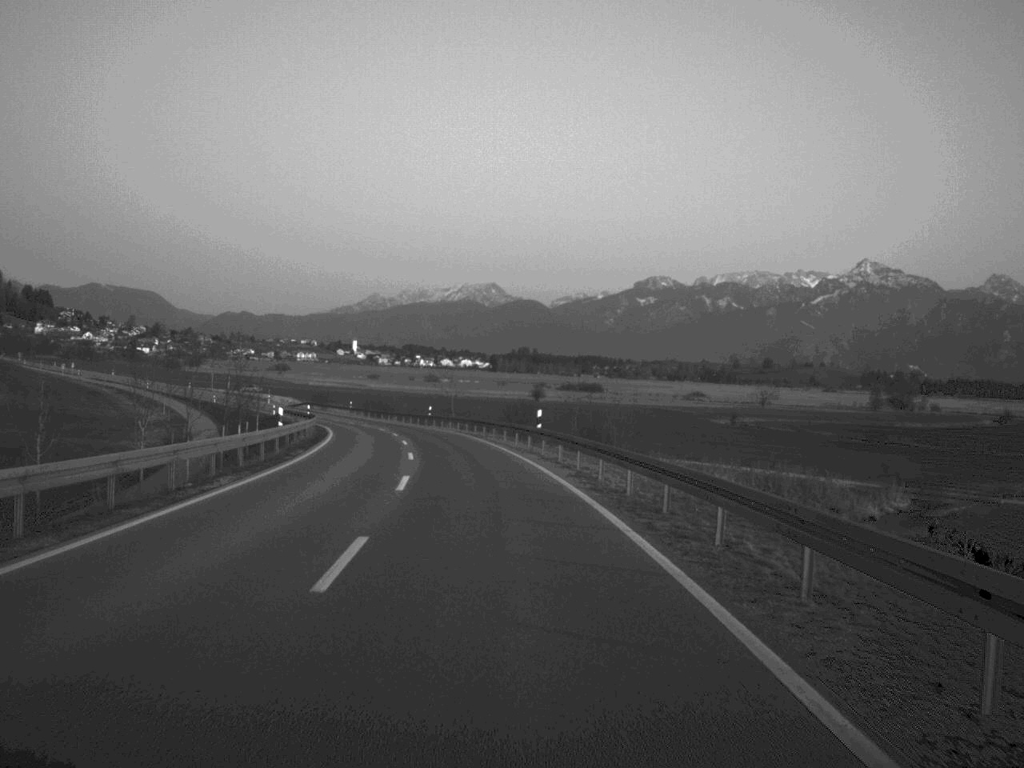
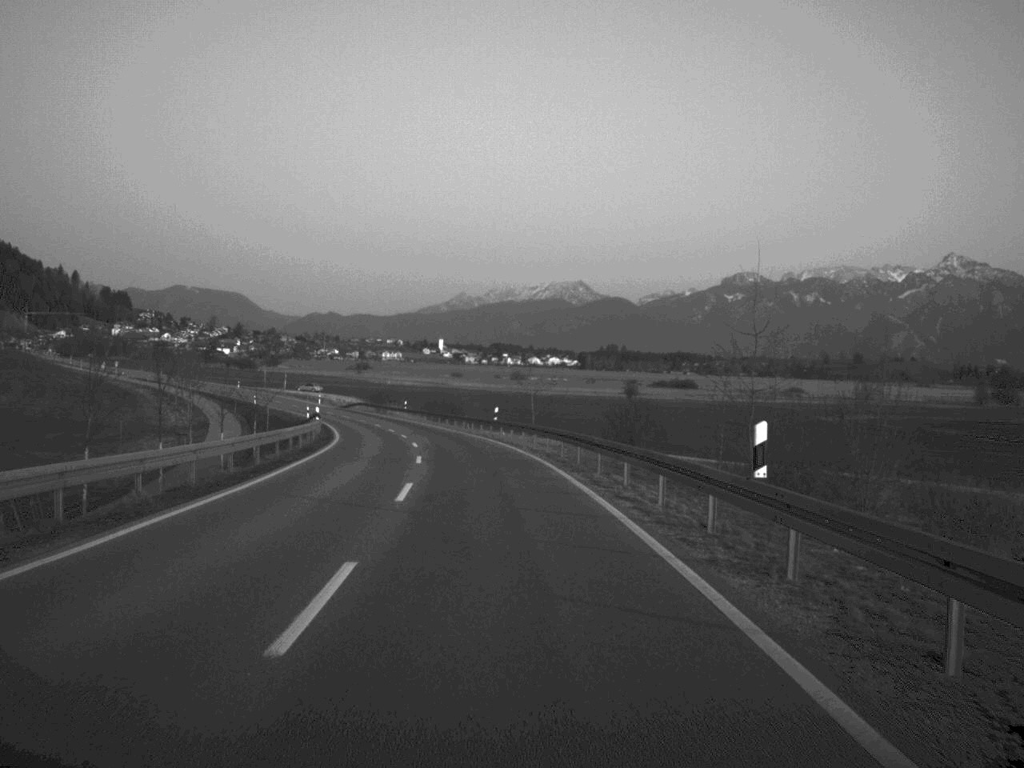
(-0.9, +26.8) m; -4°
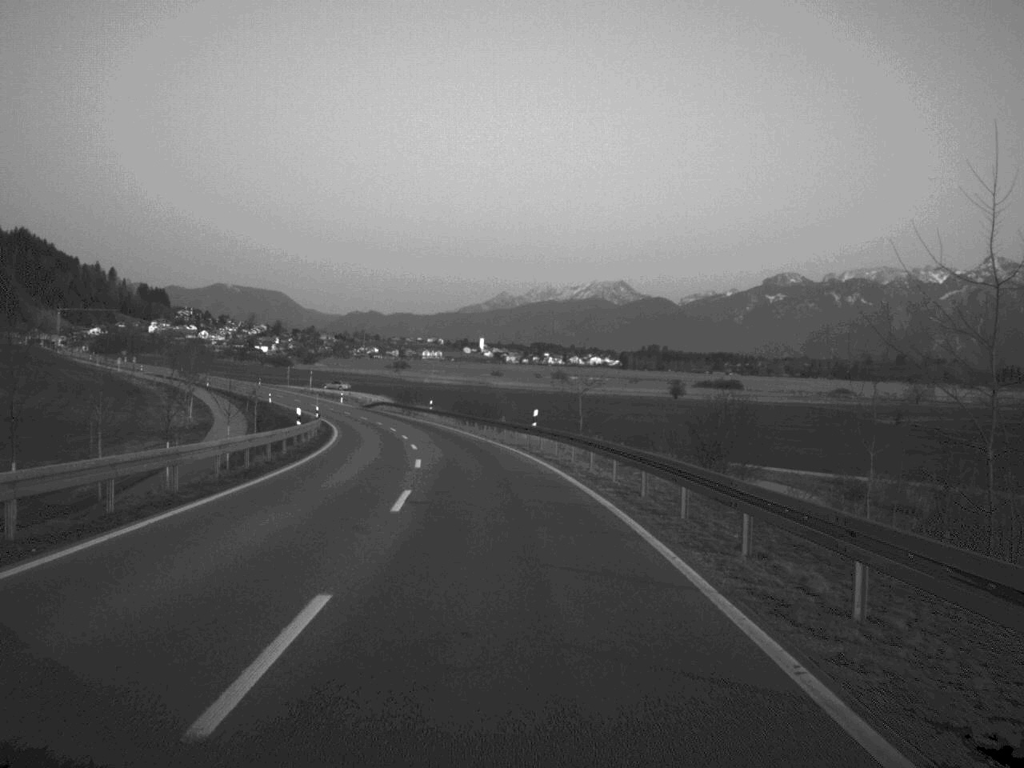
(-0.2, +14.0) m; -2°
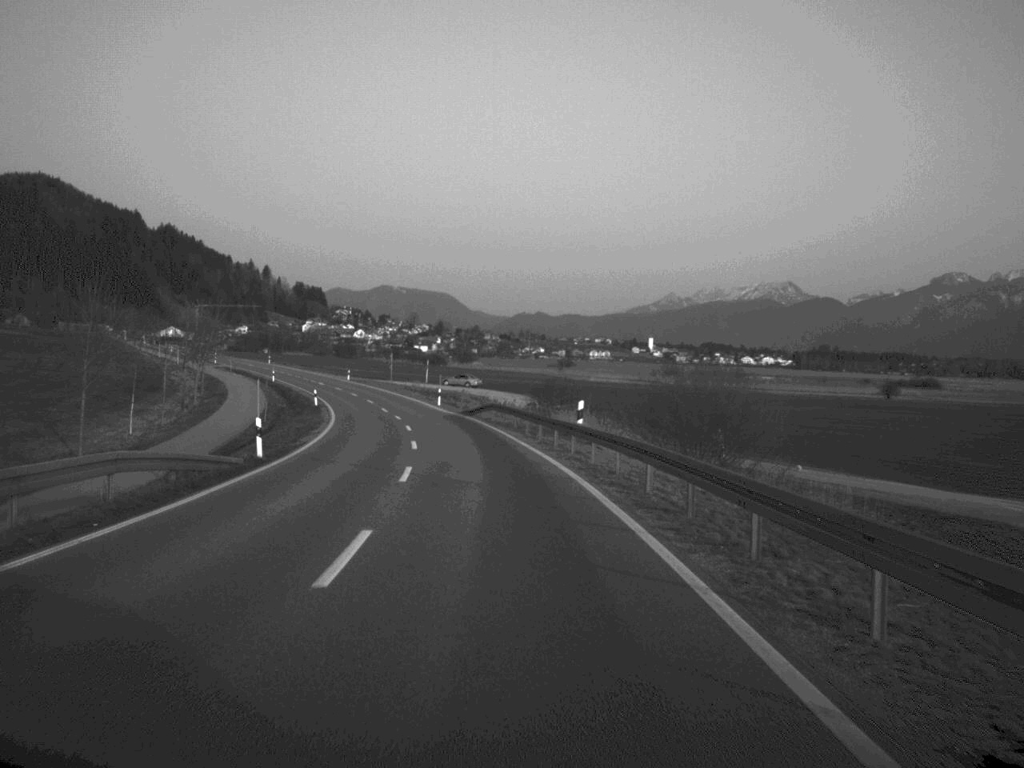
(-3.5, +55.9) m; -7°
